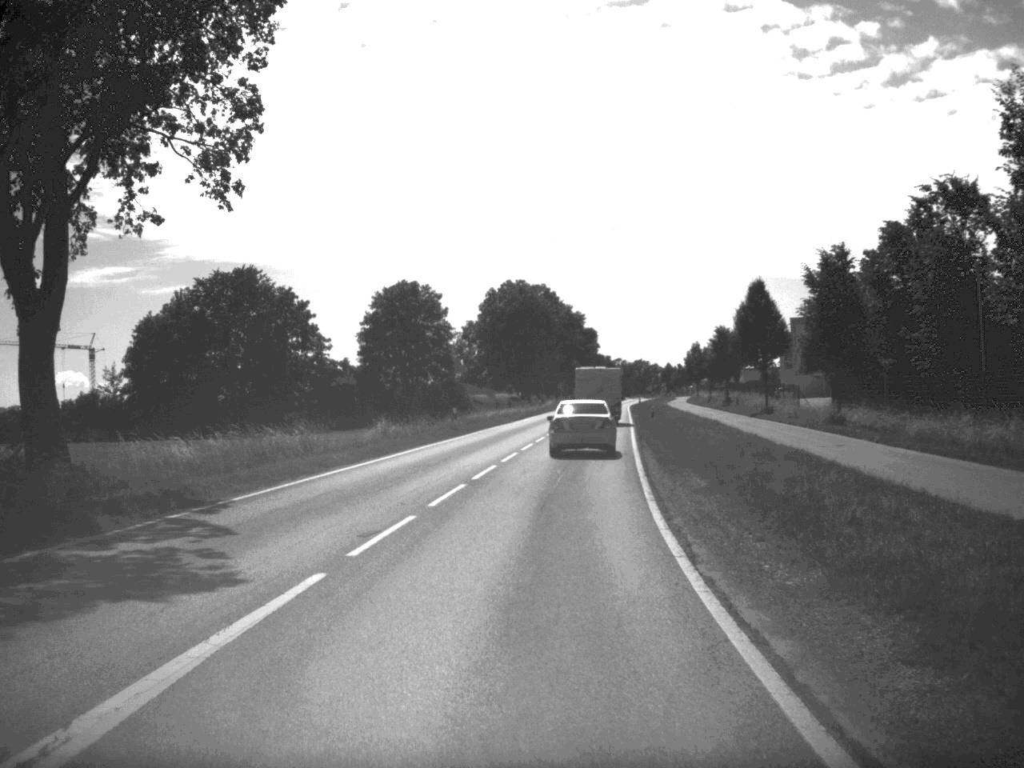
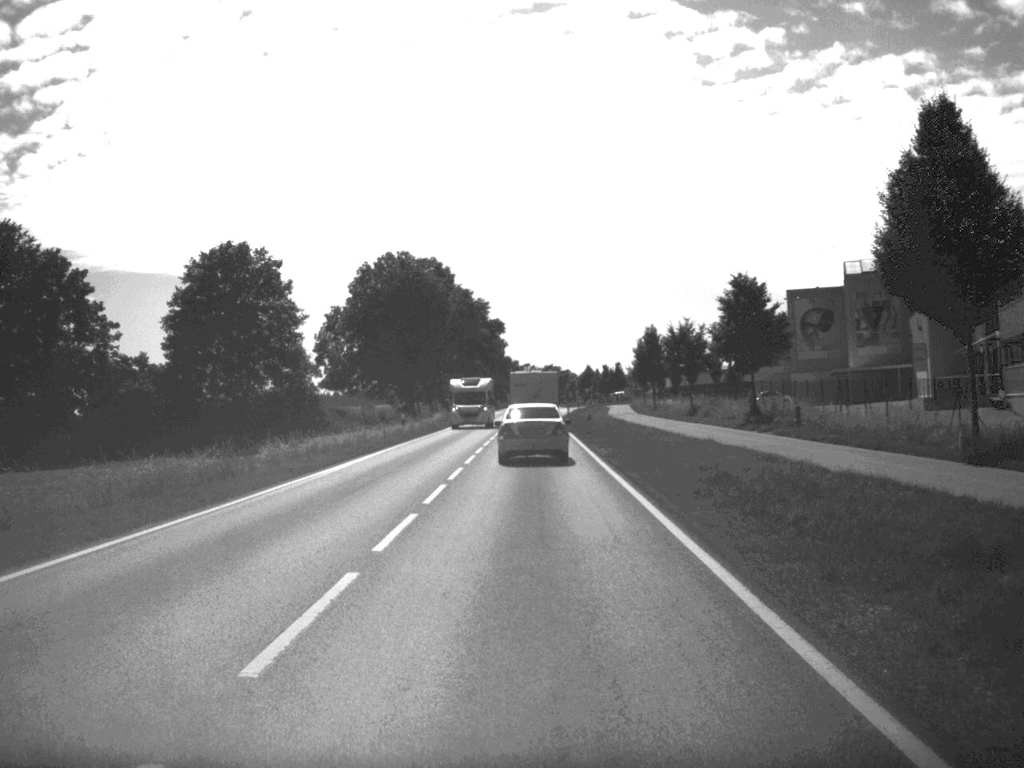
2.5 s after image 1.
(+2.1, +46.7) m; +4°
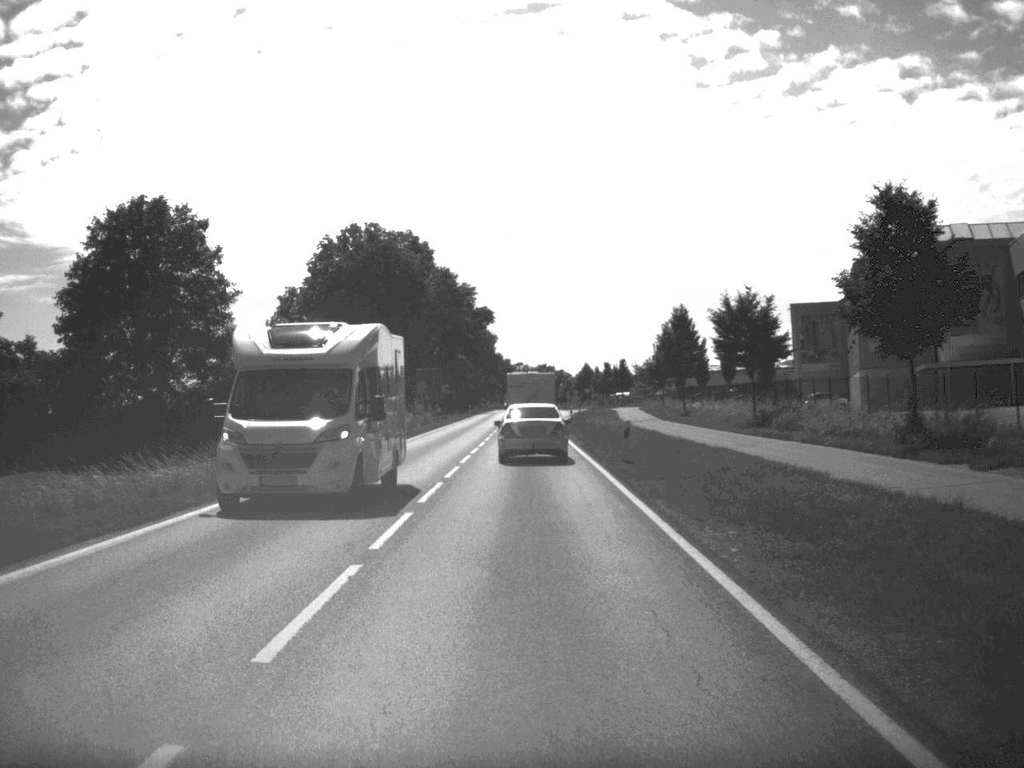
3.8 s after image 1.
(0.0, +23.3) m; 0°
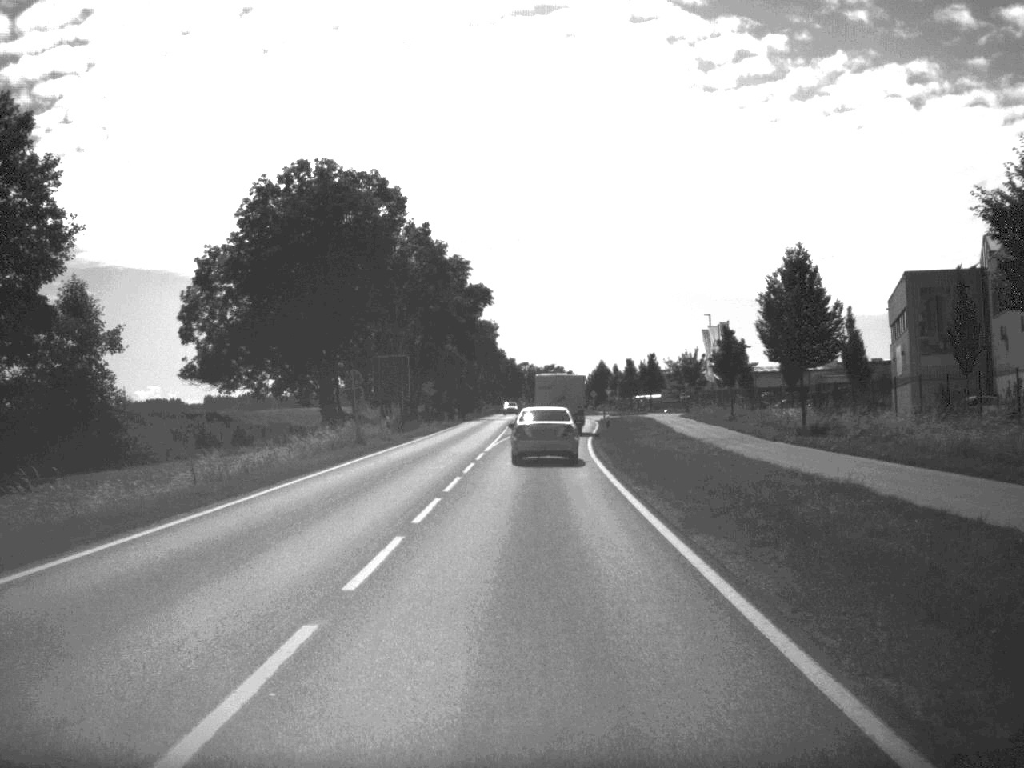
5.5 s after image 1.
(-0.1, +32.2) m; 0°
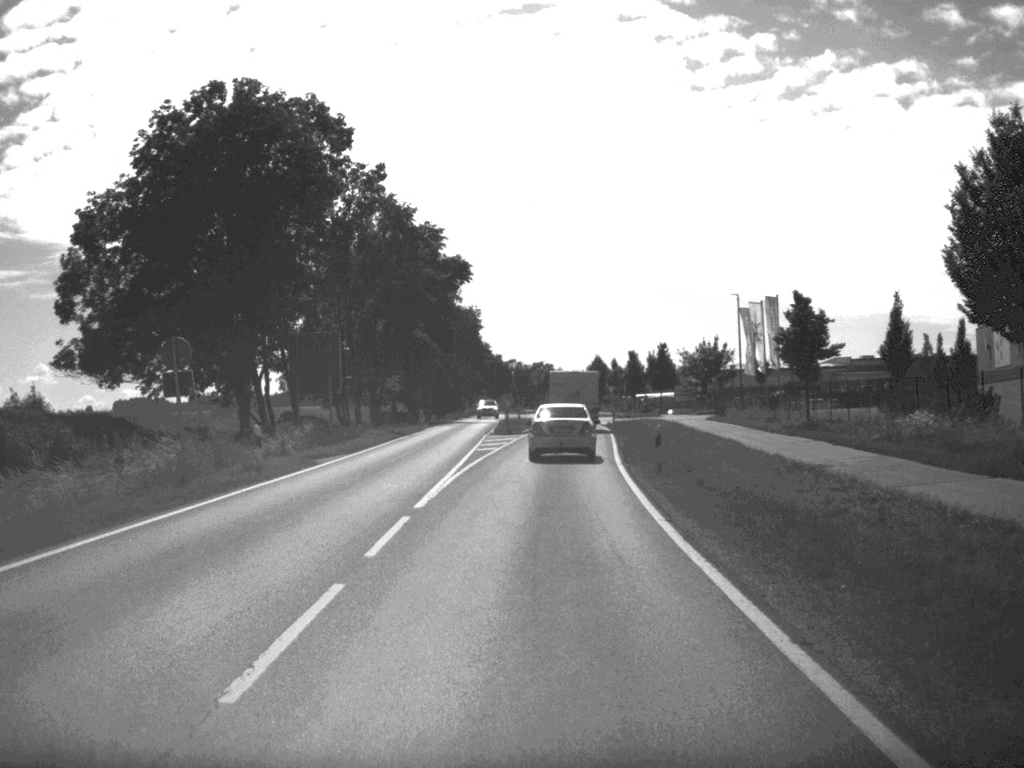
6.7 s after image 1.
(+0.1, +21.8) m; +1°
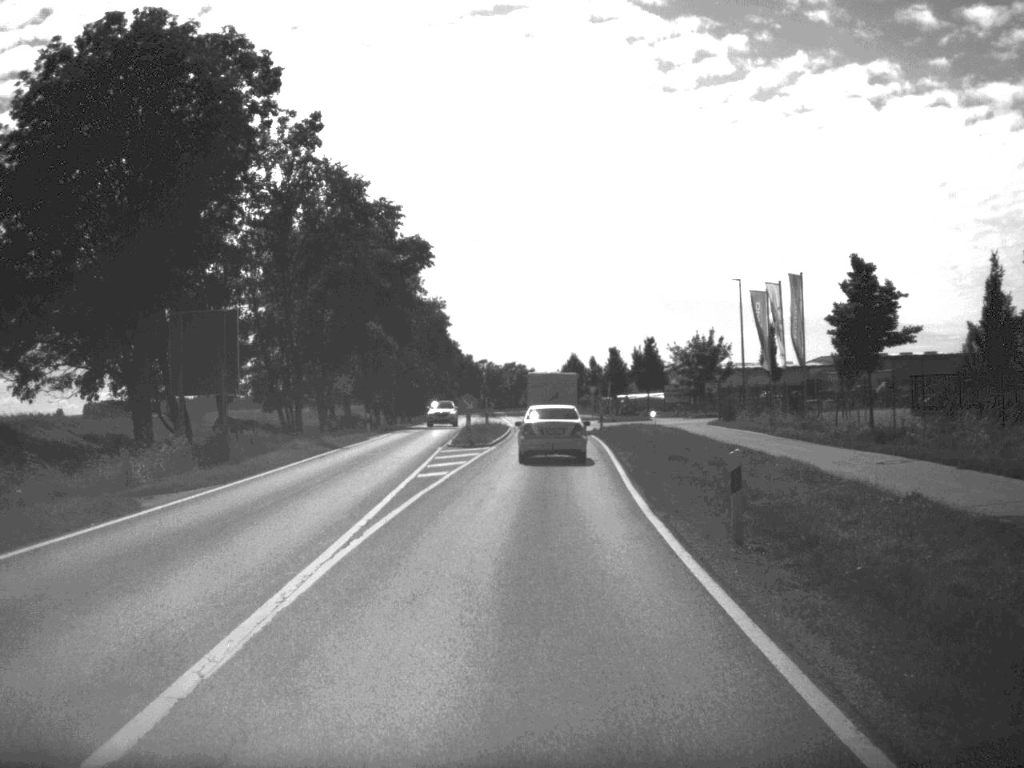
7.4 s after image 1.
(+0.1, +12.8) m; +1°
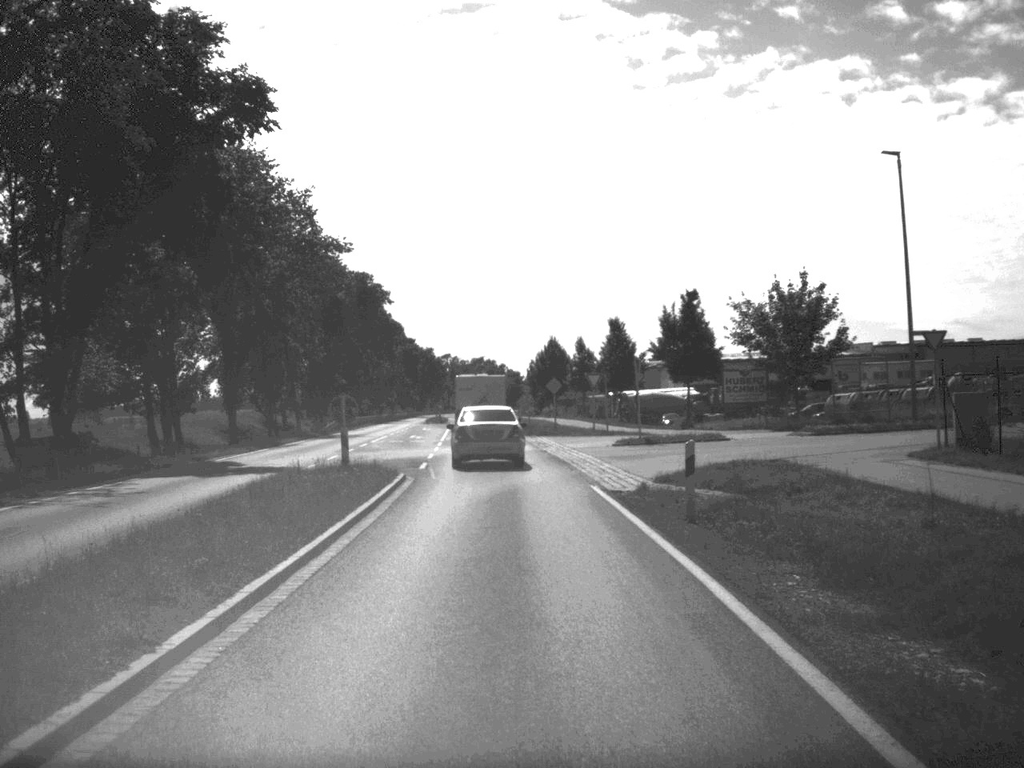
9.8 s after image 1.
(+0.9, +43.0) m; +1°
